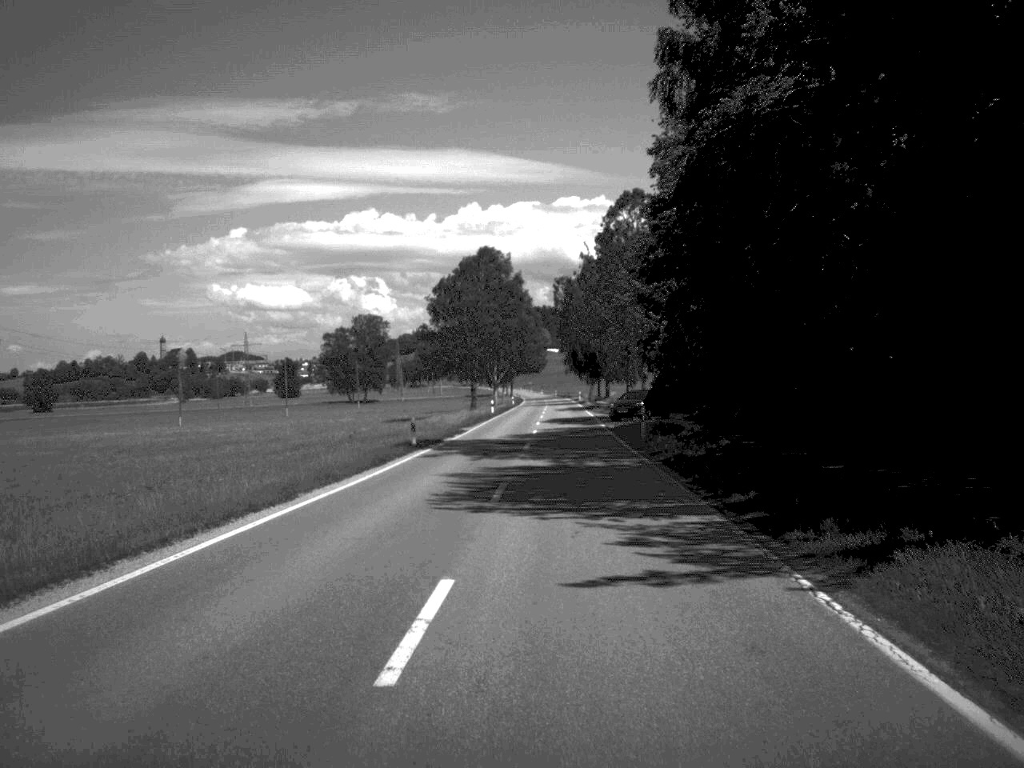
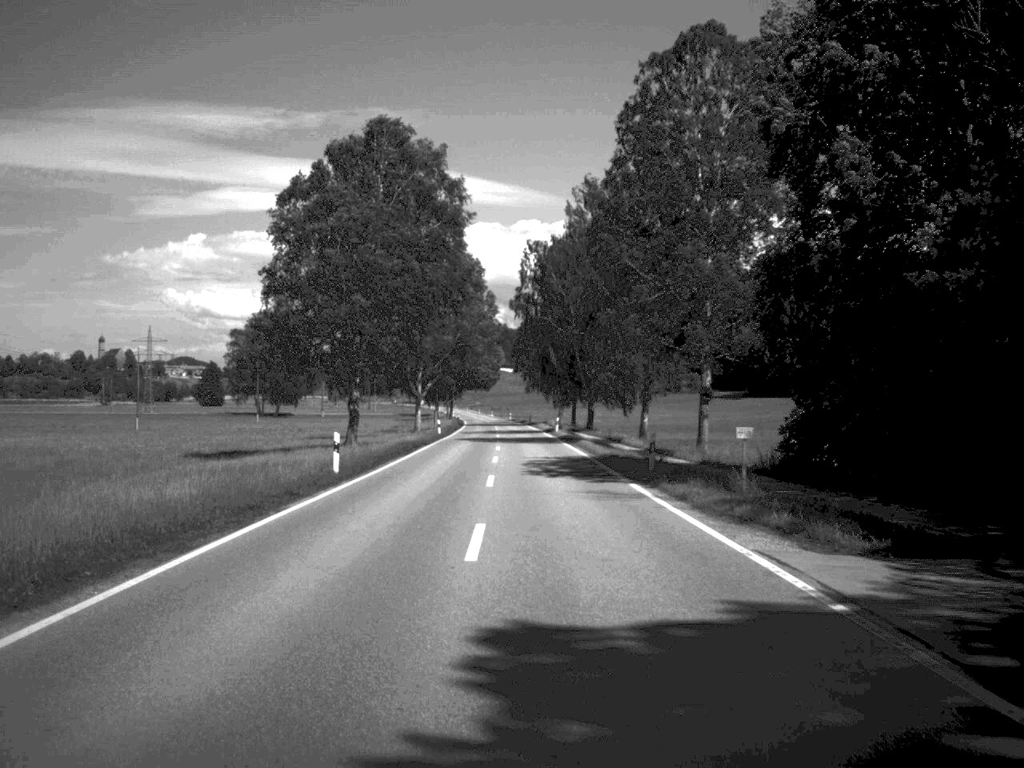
(+0.8, +59.8) m; +2°
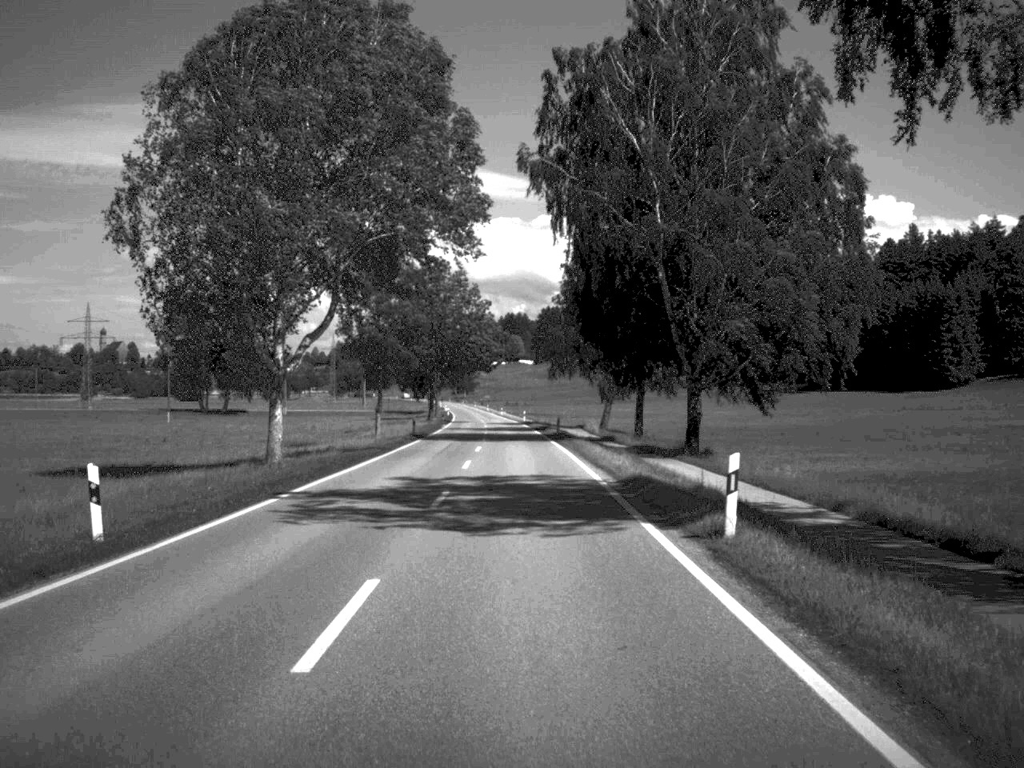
(-0.3, +64.3) m; -1°
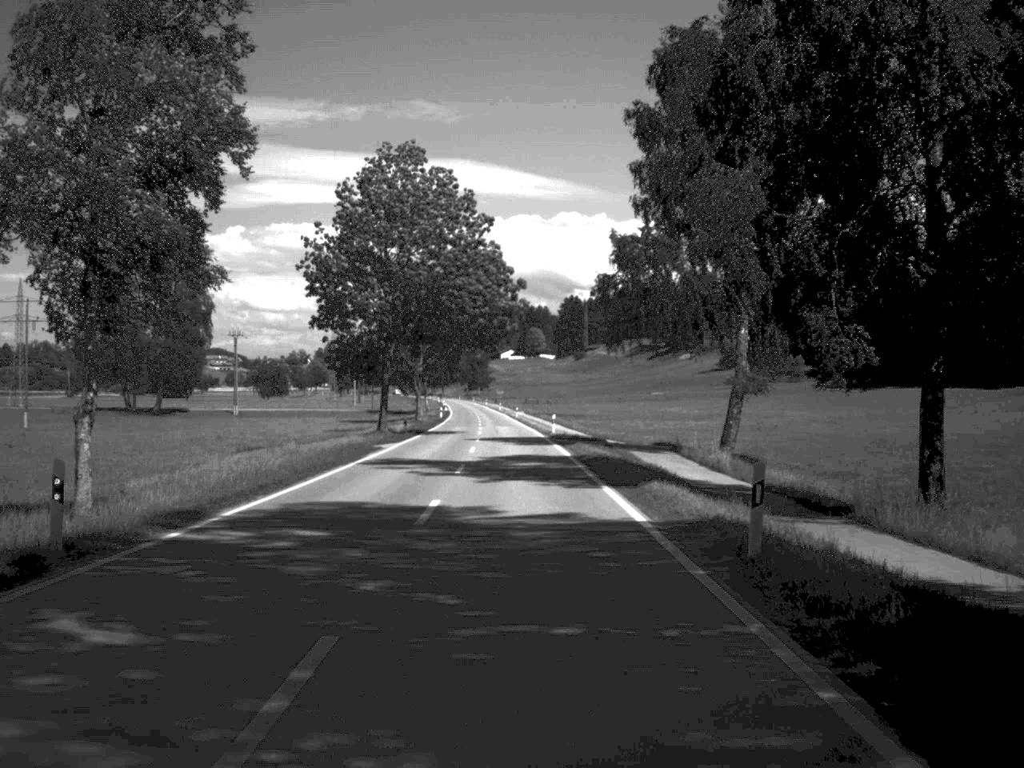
(-0.5, +50.5) m; -1°
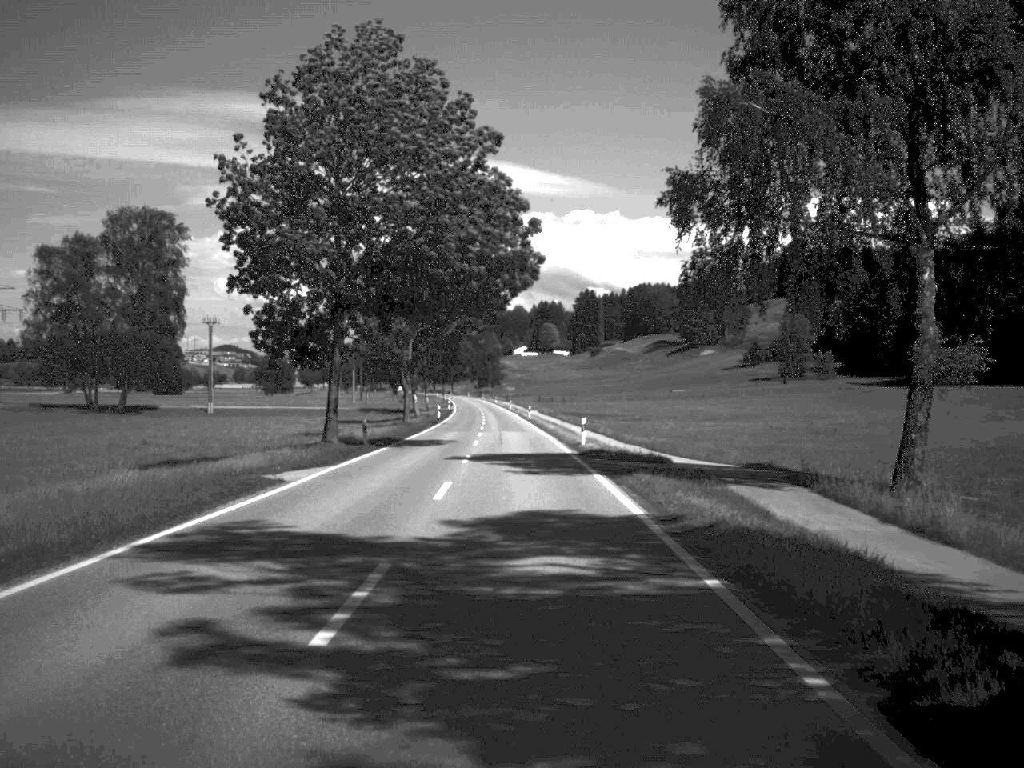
(-0.1, +20.0) m; -1°
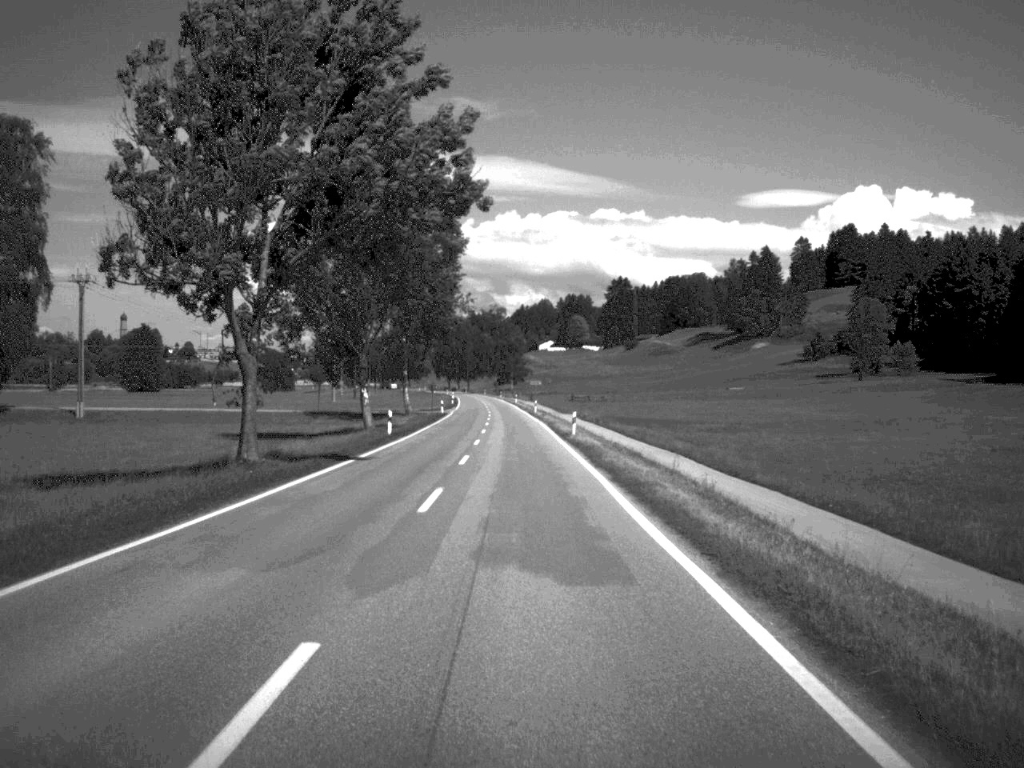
(-0.6, +51.1) m; -1°
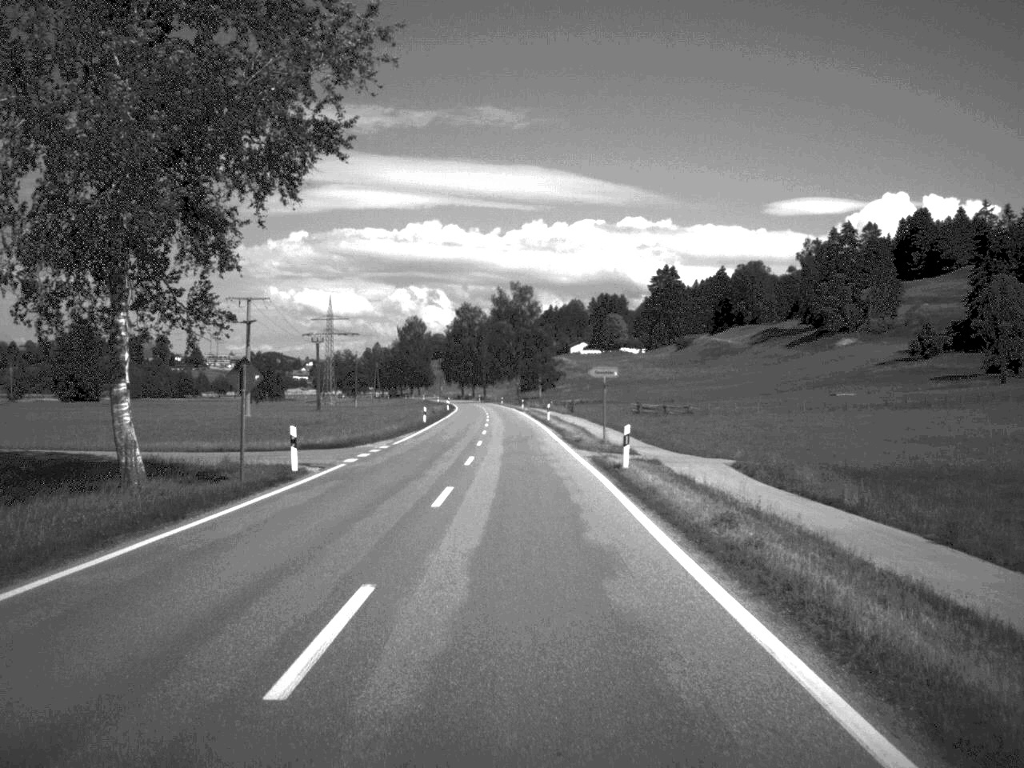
(-0.9, +70.8) m; -1°
